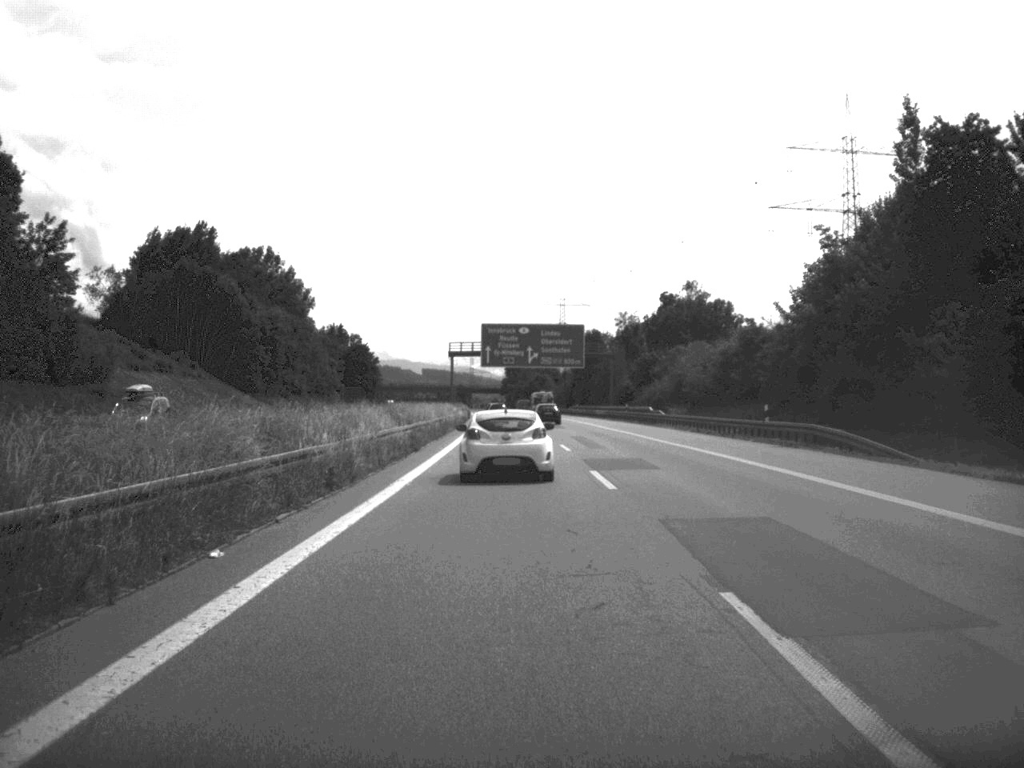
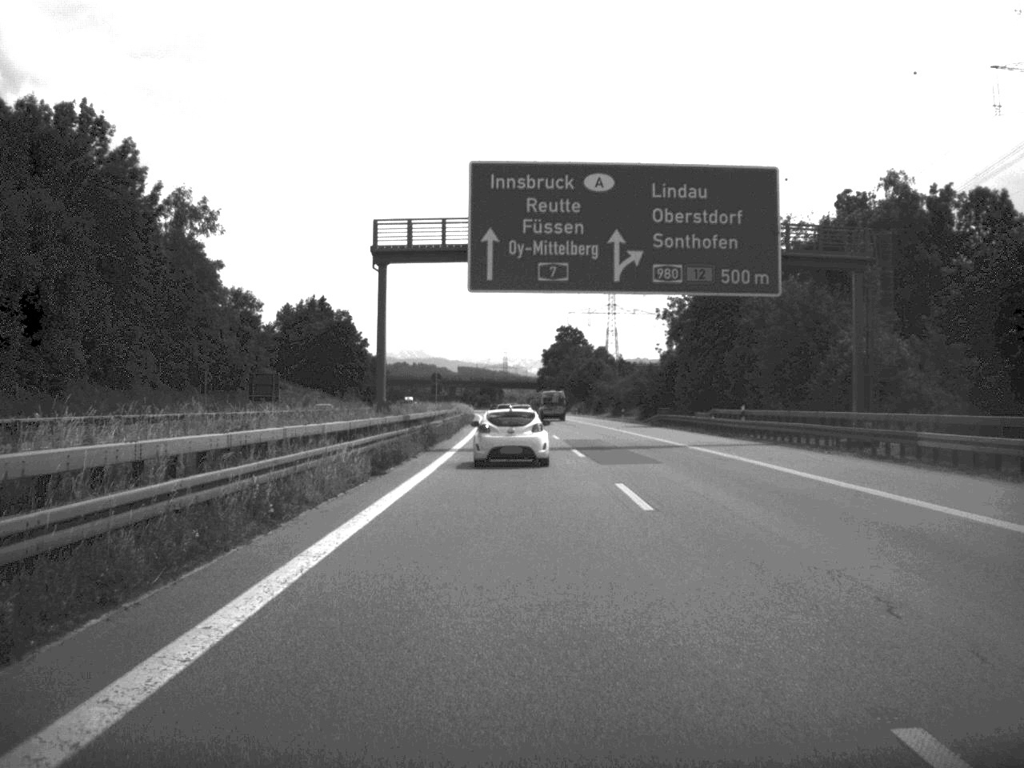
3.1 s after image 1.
(-1.5, +92.7) m; -2°
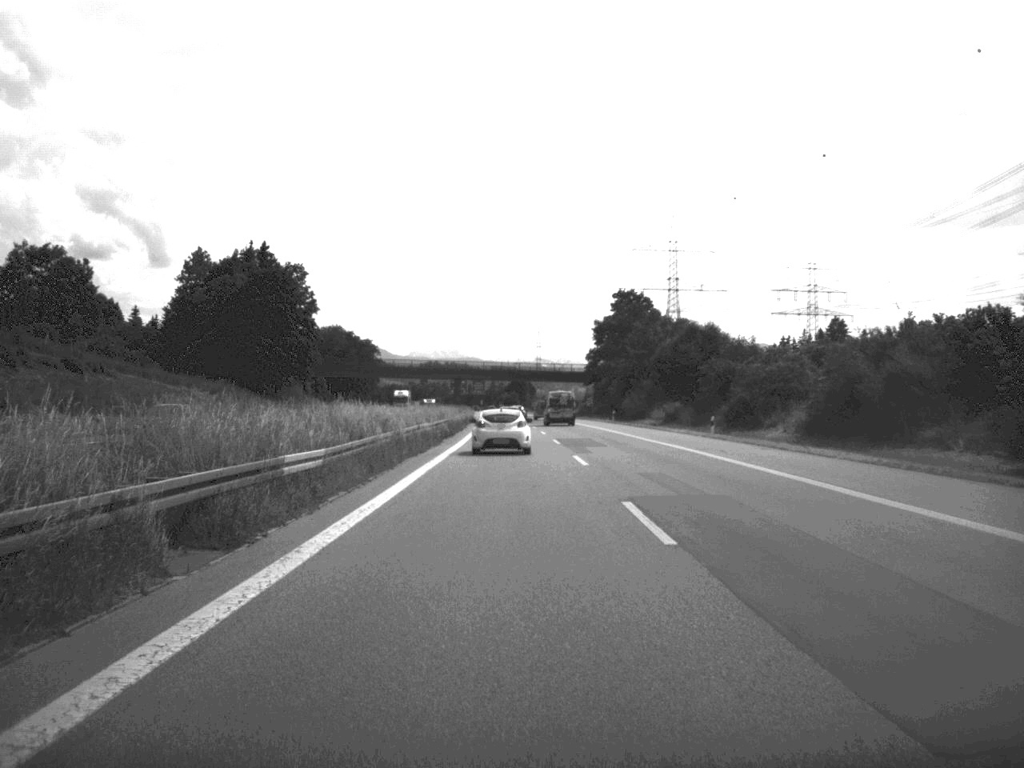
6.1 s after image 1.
(-1.1, +92.6) m; -2°
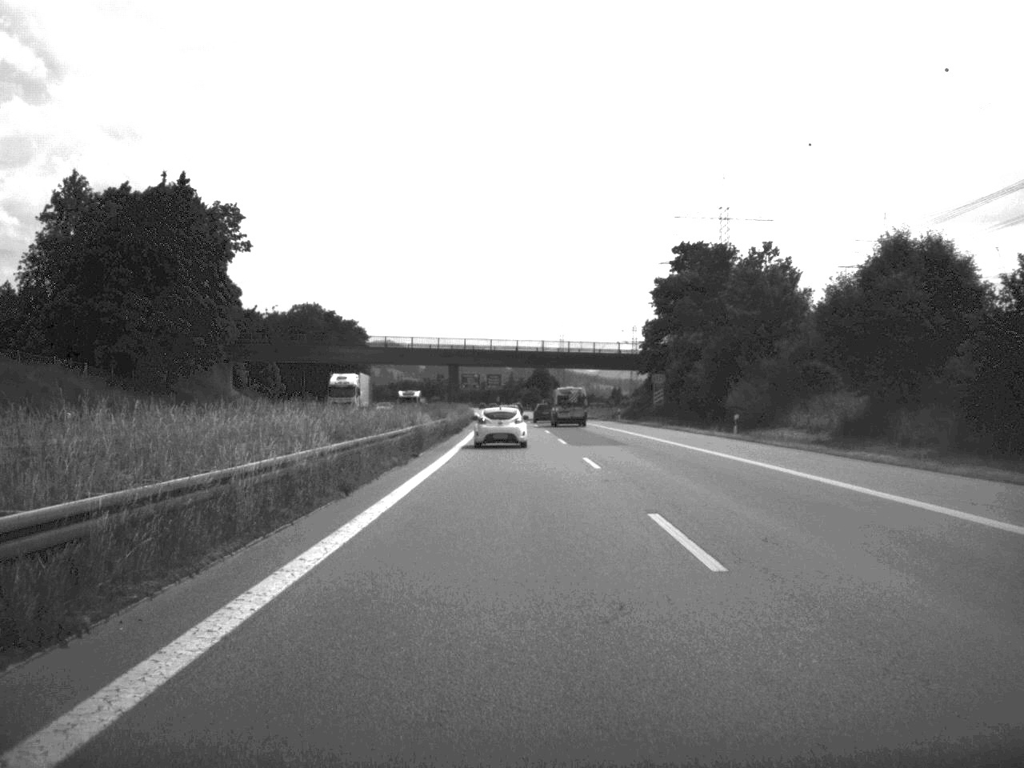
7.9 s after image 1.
(-0.5, +55.3) m; -1°
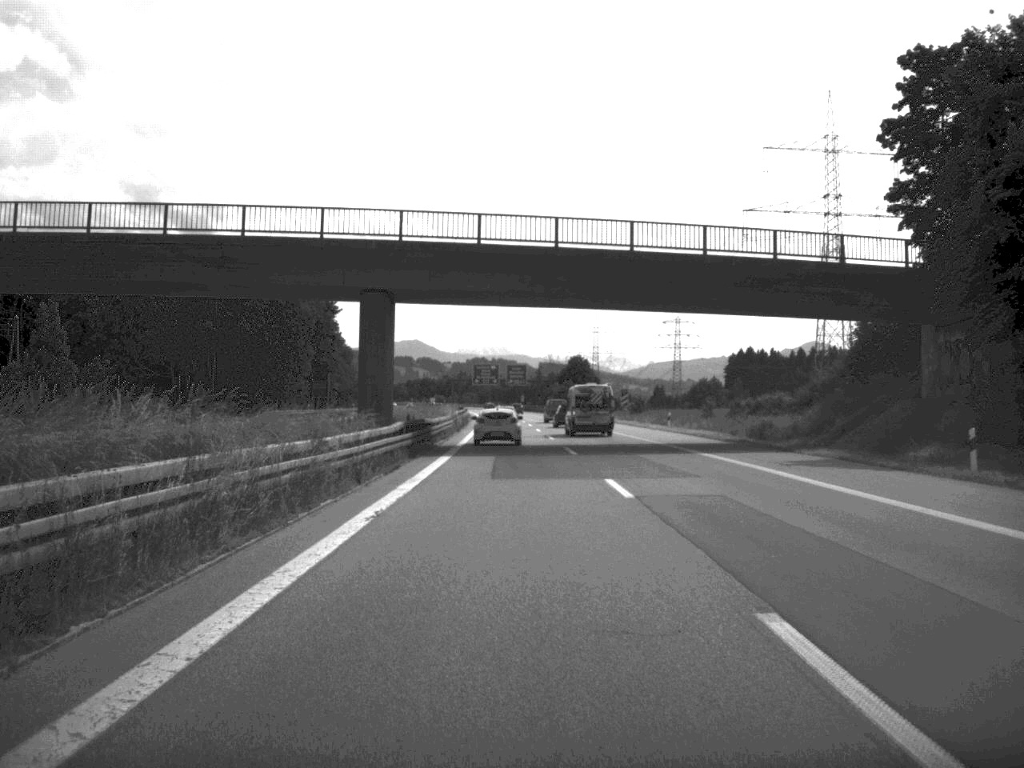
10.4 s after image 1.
(-0.9, +79.5) m; -1°
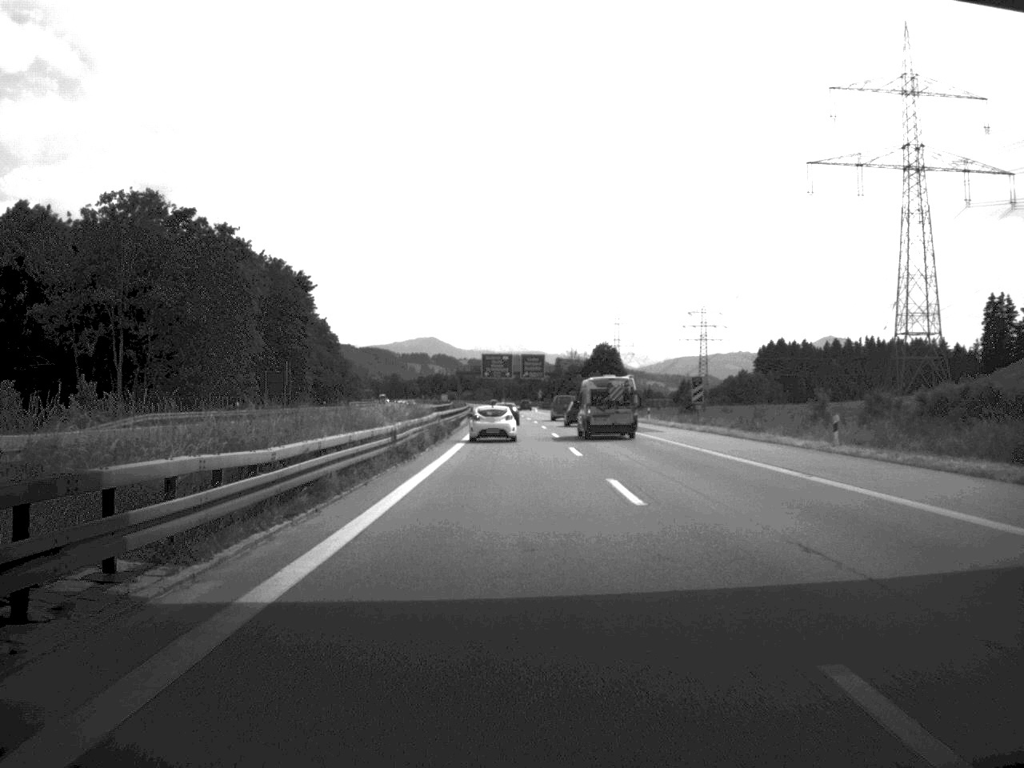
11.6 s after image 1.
(-0.2, +37.6) m; -1°
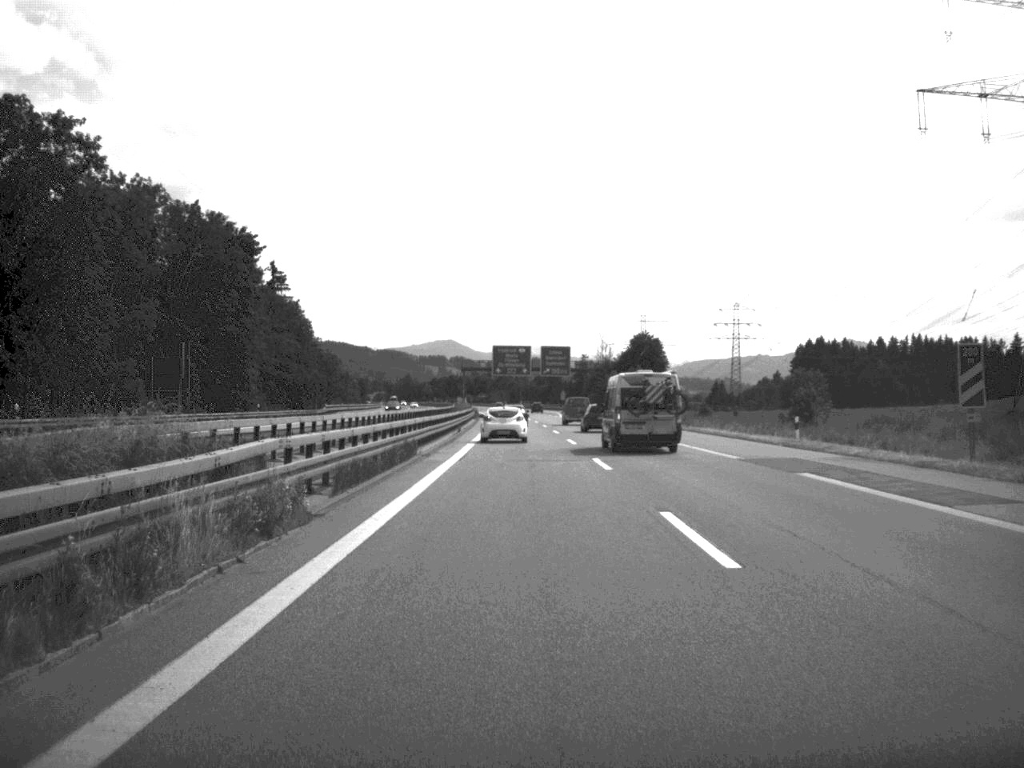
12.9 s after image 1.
(-0.4, +42.3) m; -1°
